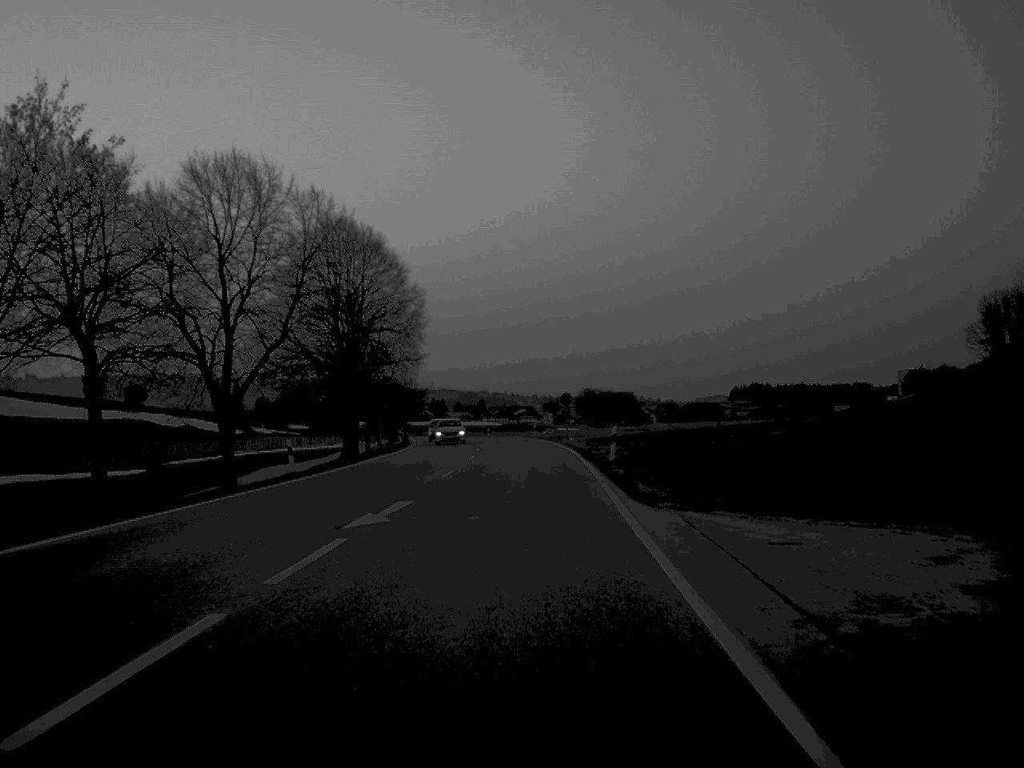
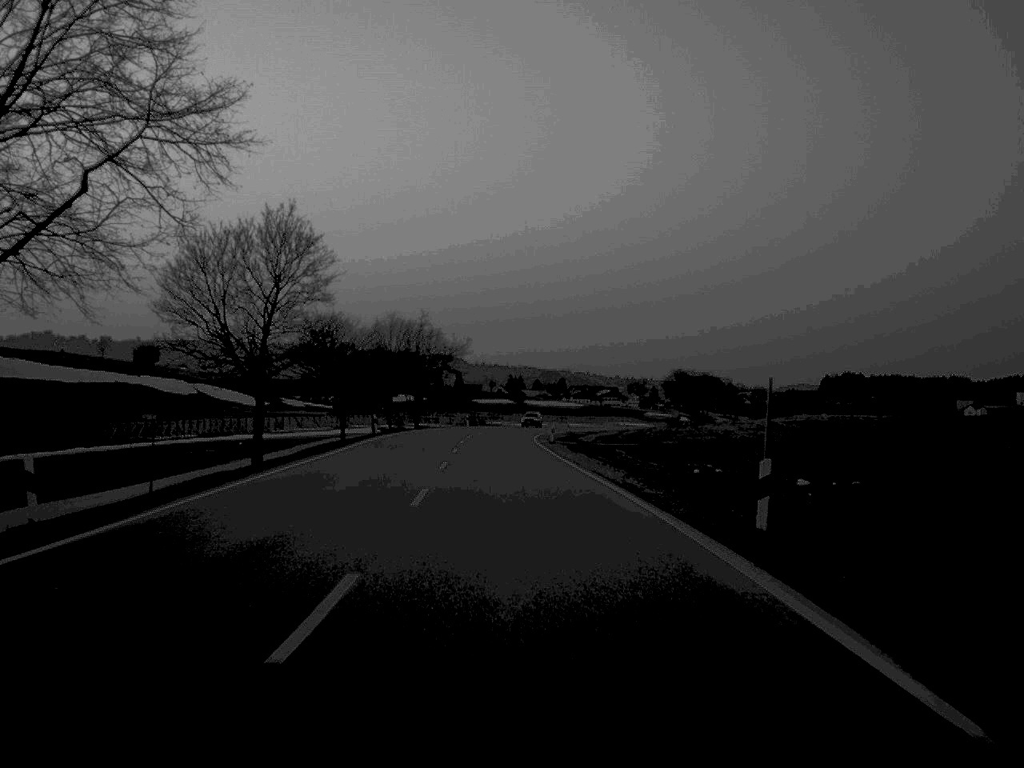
(-1.3, +70.7) m; -4°
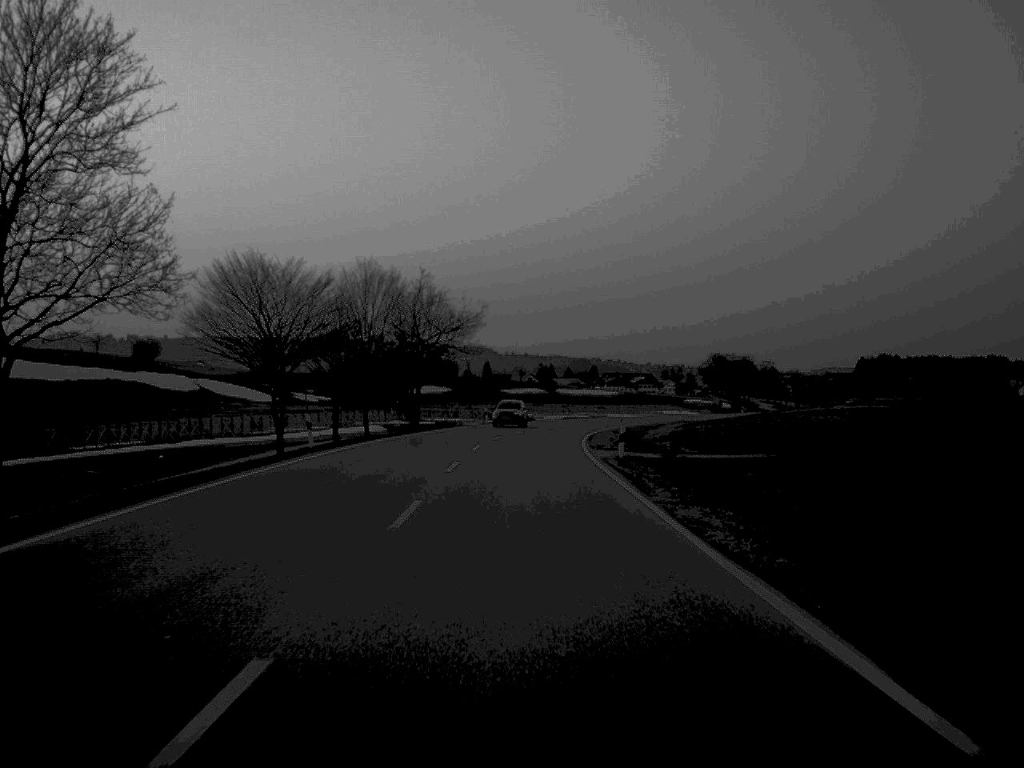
(-0.4, +28.0) m; -1°
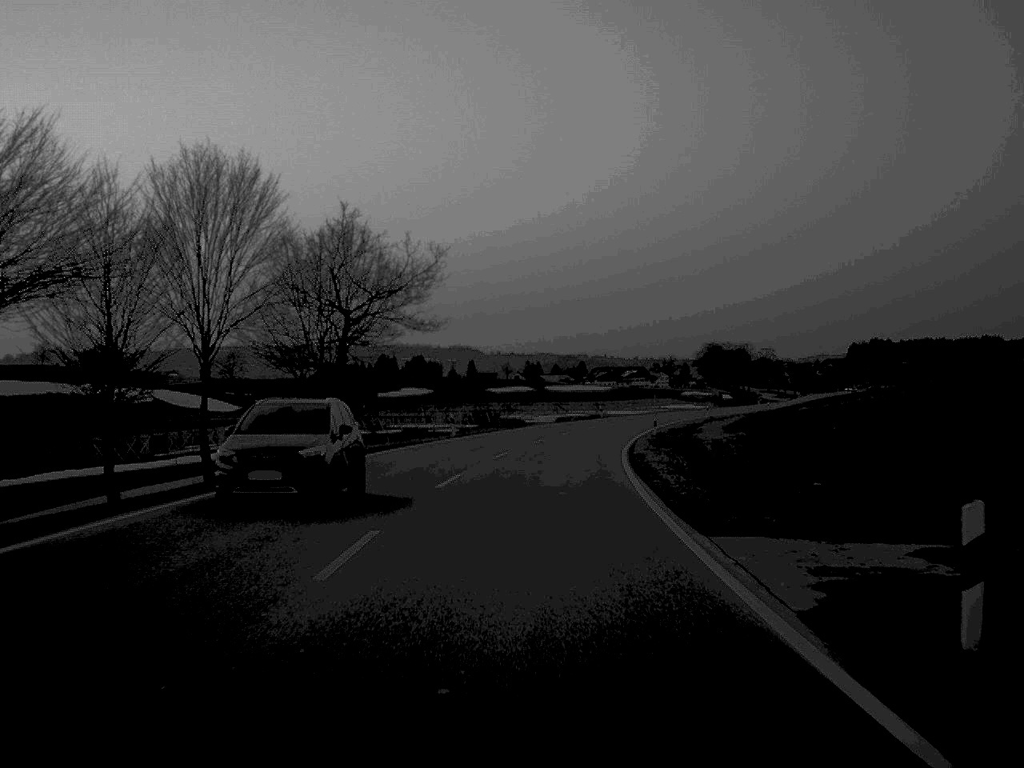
(+0.1, +28.3) m; +1°
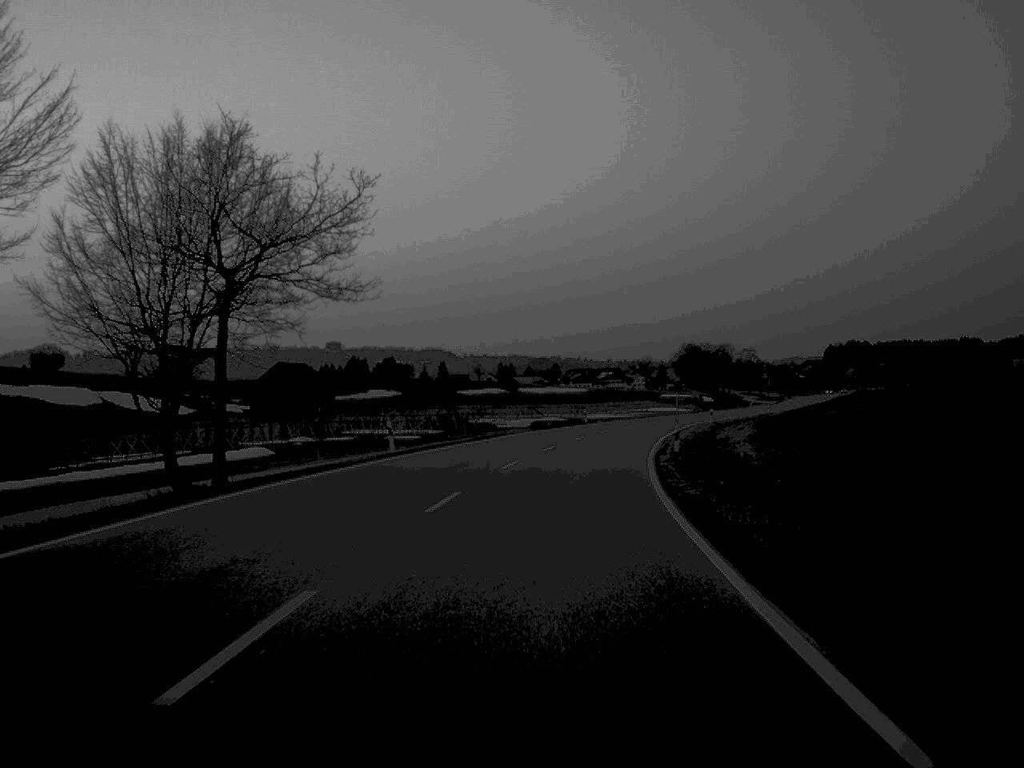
(+0.2, +16.5) m; +1°
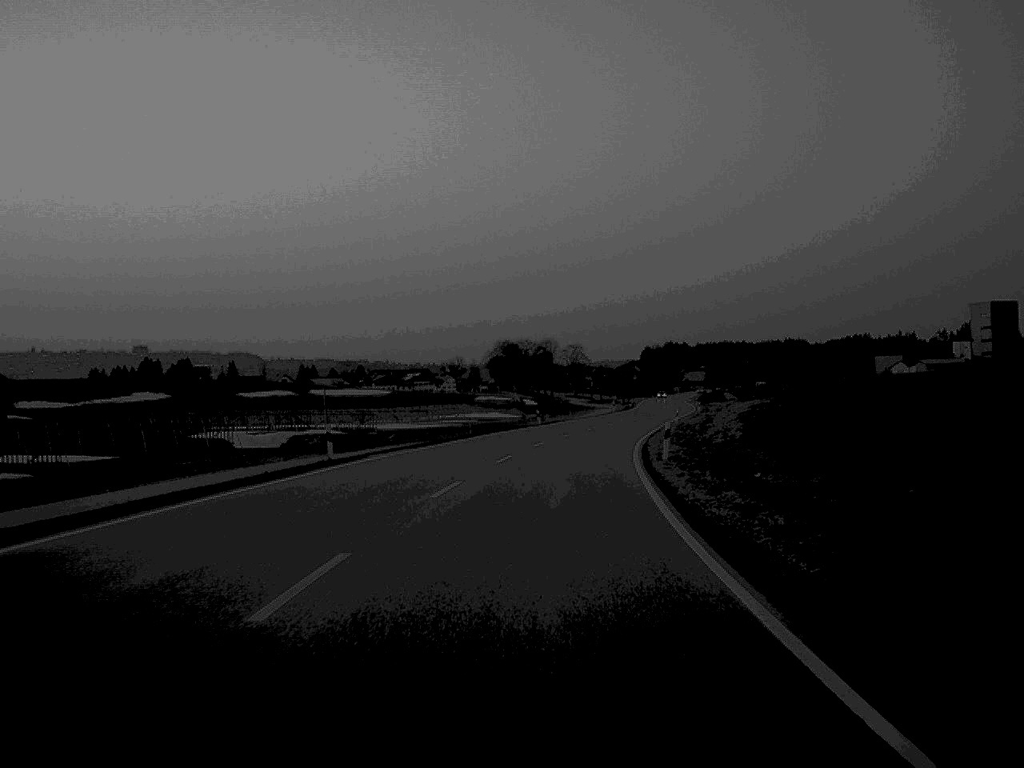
(+4.3, +56.8) m; +9°
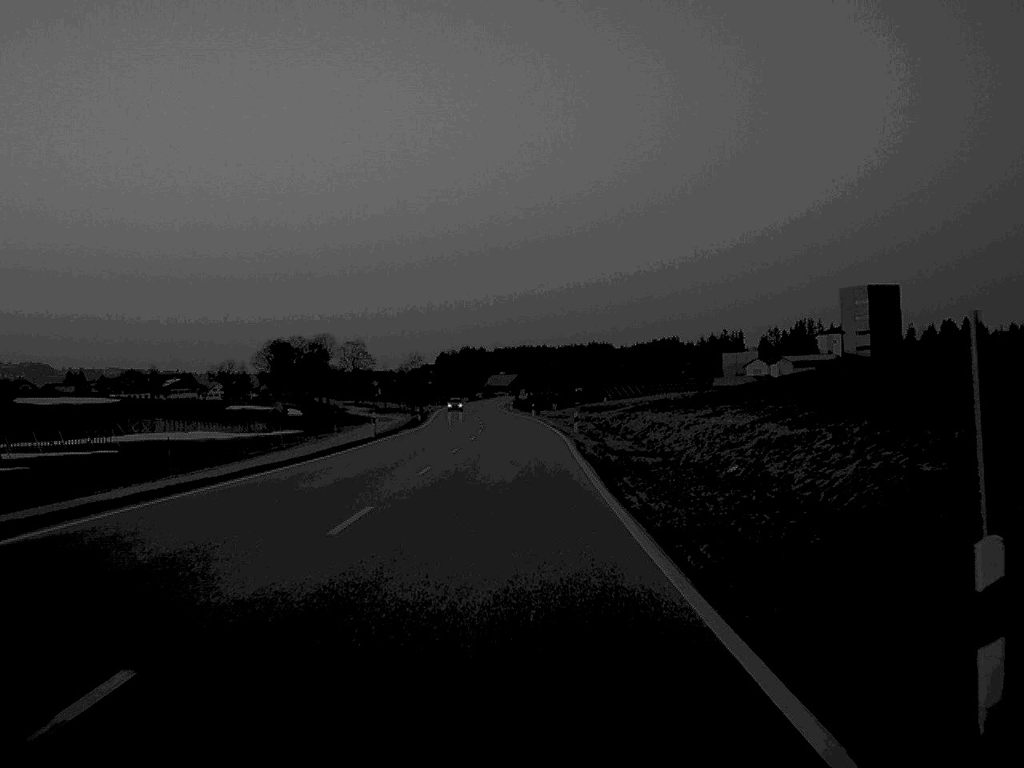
(+6.8, +76.8) m; +9°
